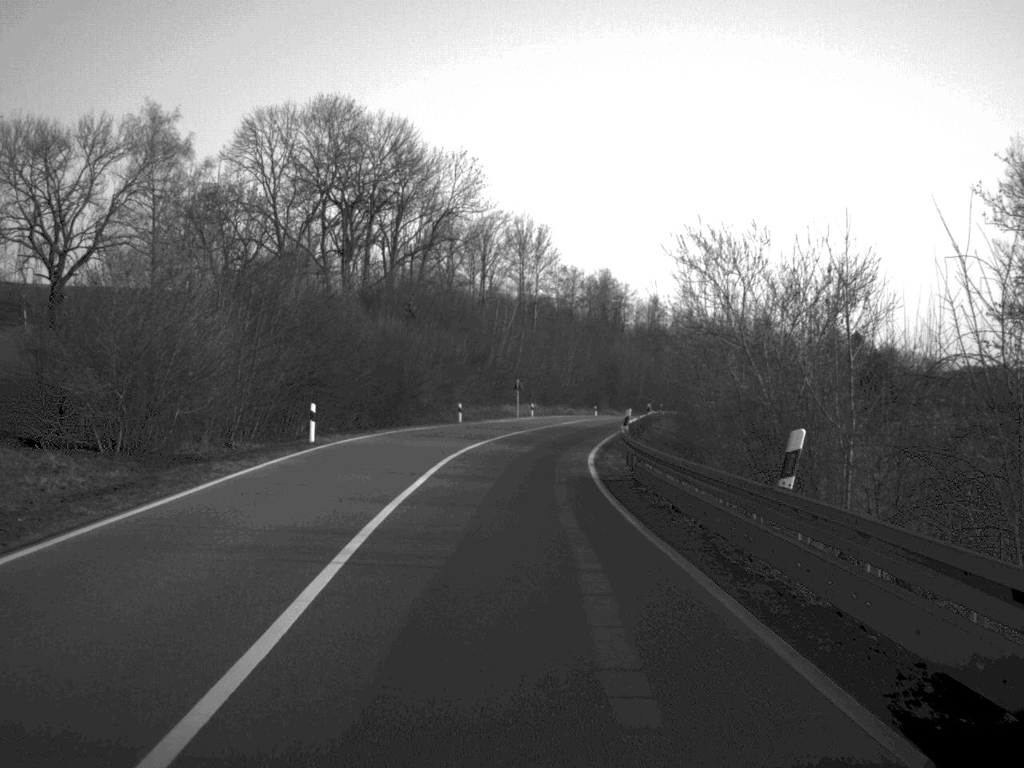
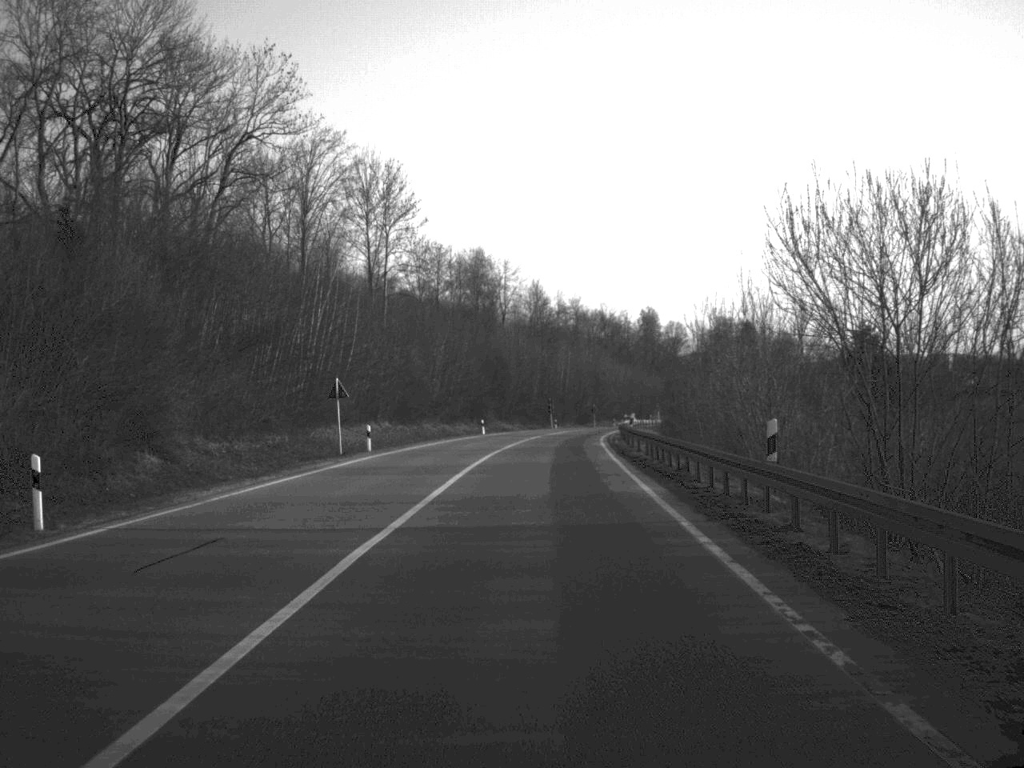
(+1.6, +49.7) m; +6°
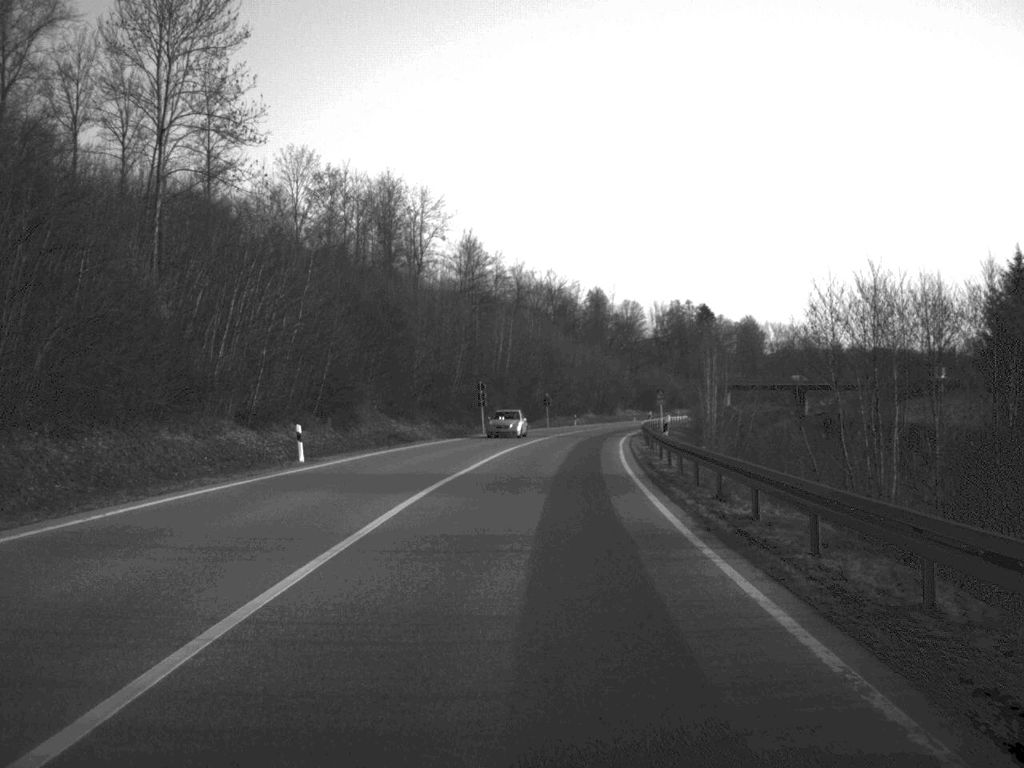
(+1.3, +54.3) m; +3°
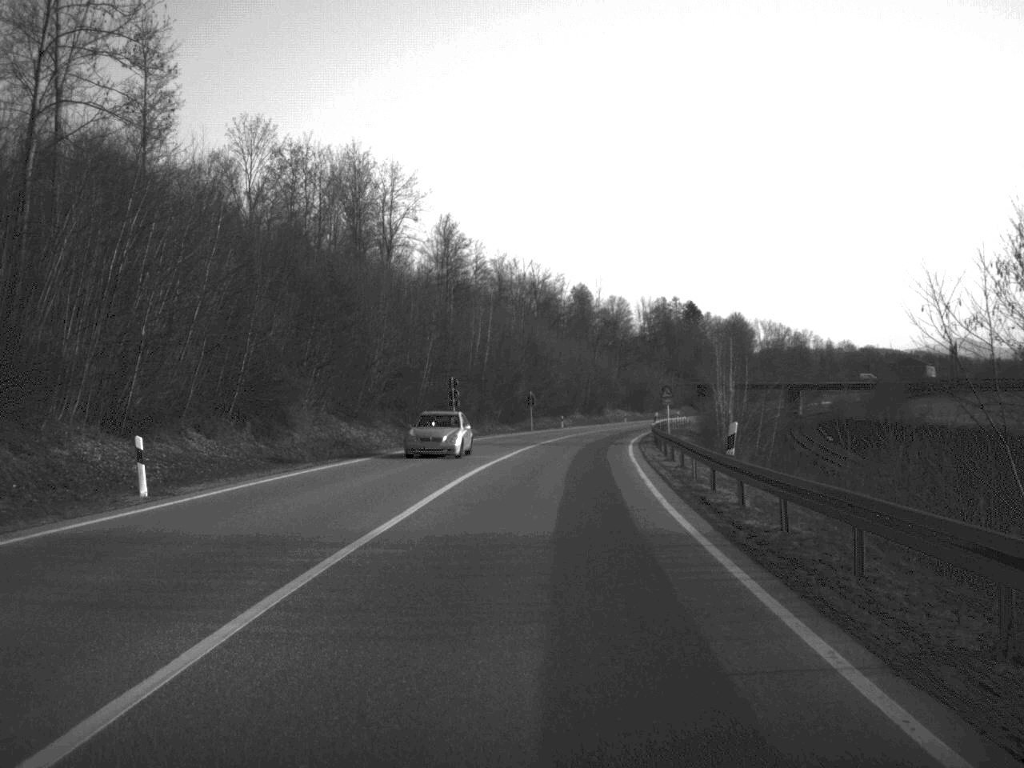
(+0.1, +13.3) m; +1°
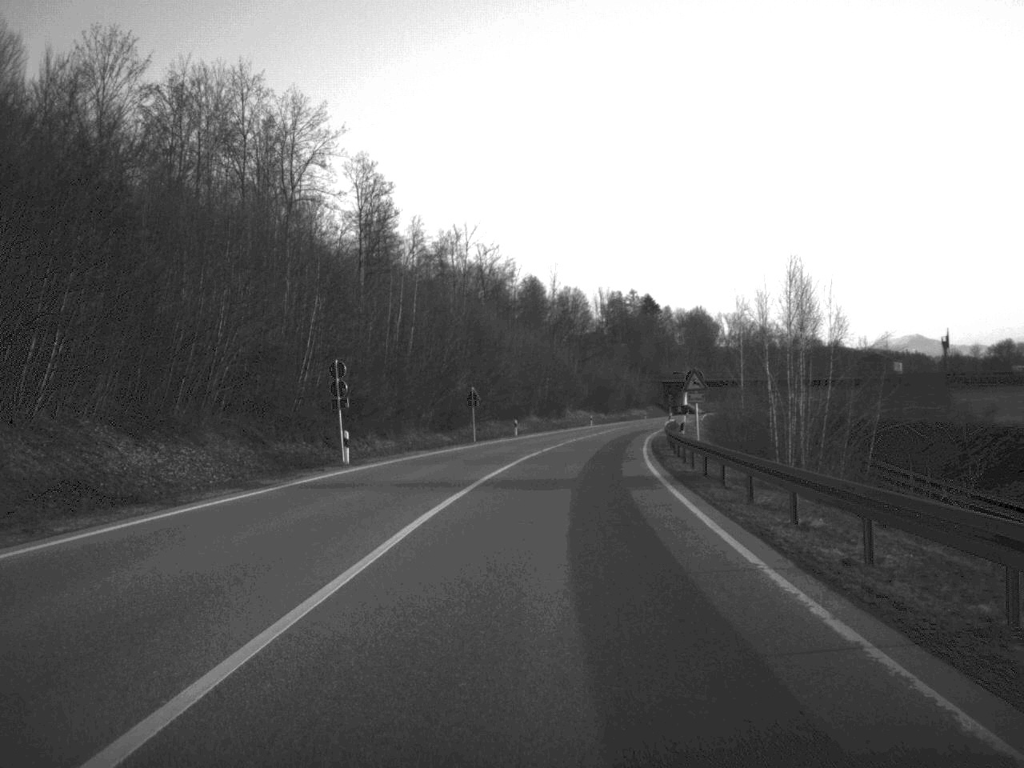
(+0.5, +27.5) m; +2°
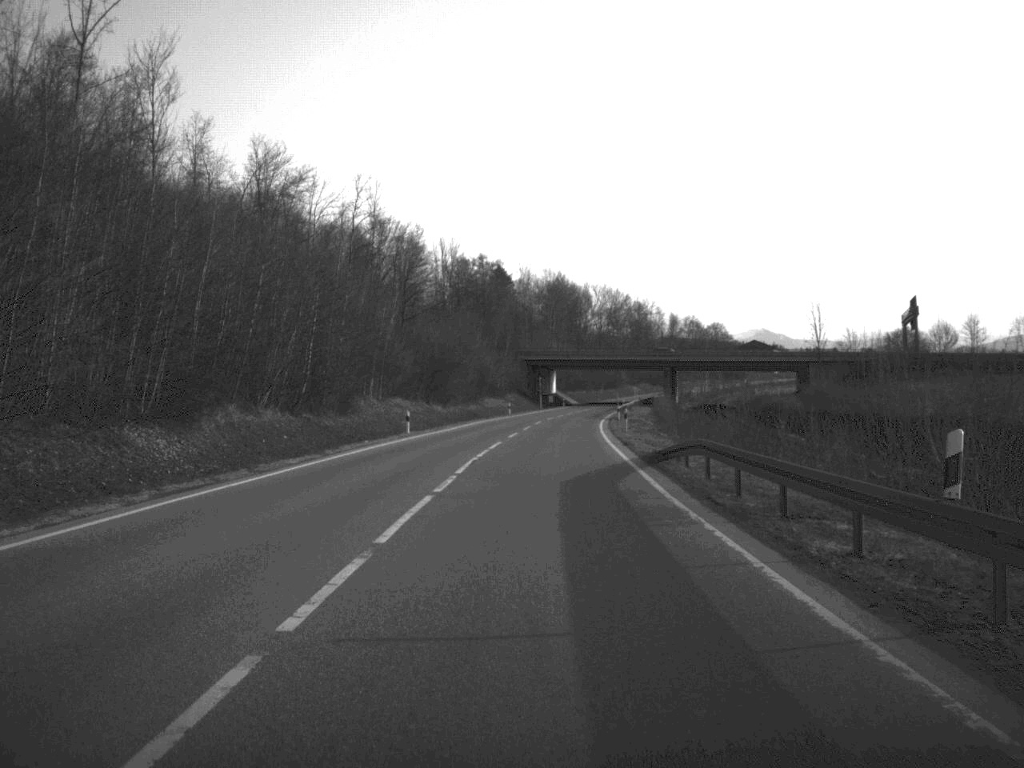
(+4.8, +71.8) m; +7°
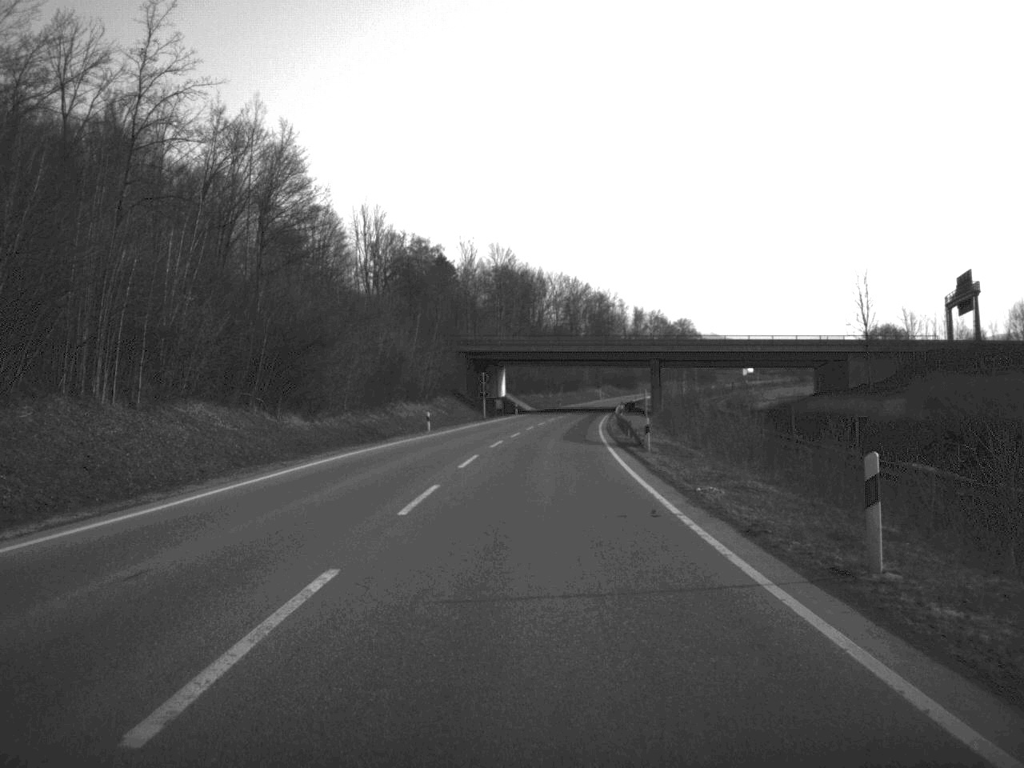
(+0.9, +45.6) m; +2°
